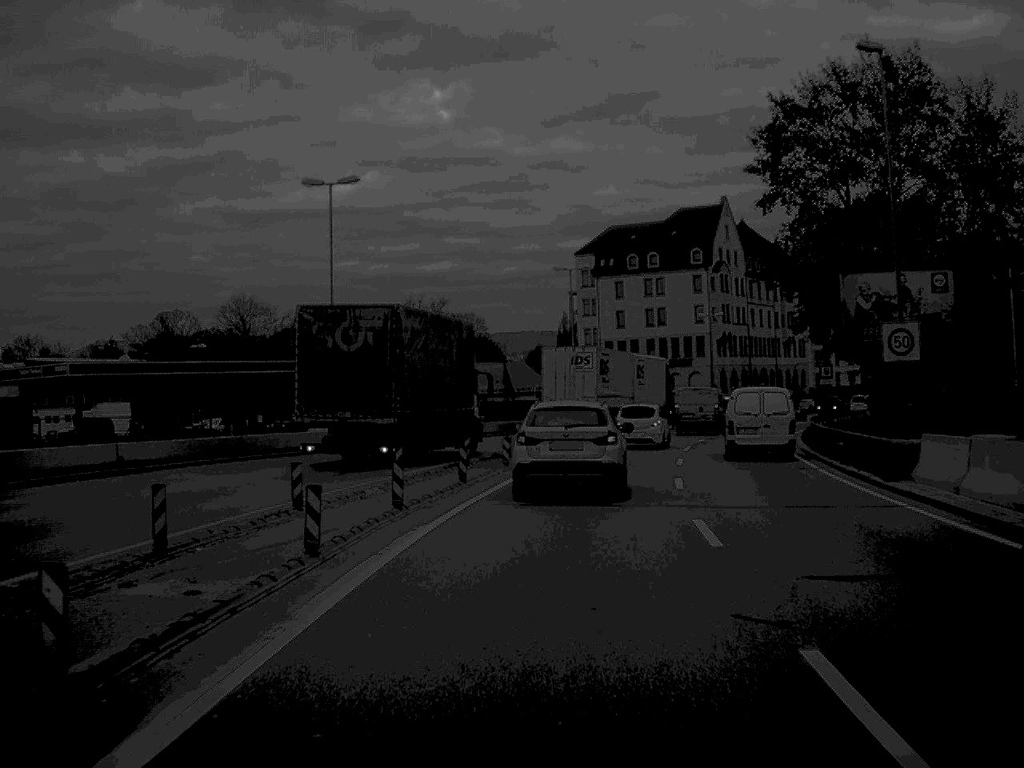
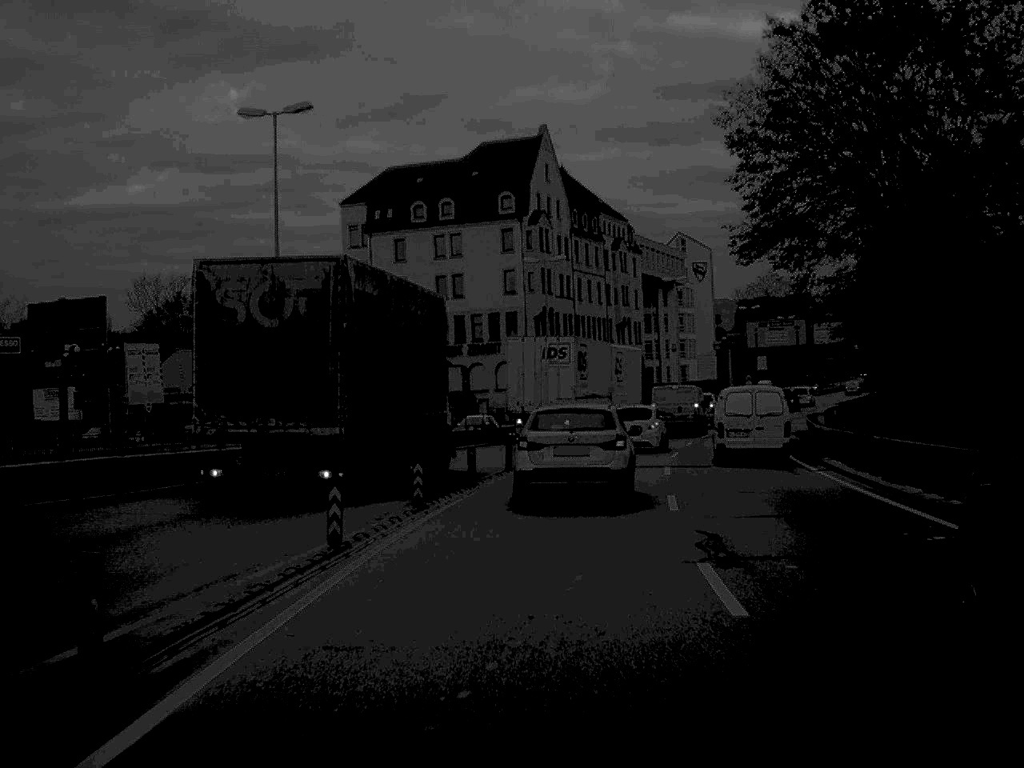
(+3.3, +40.2) m; +9°
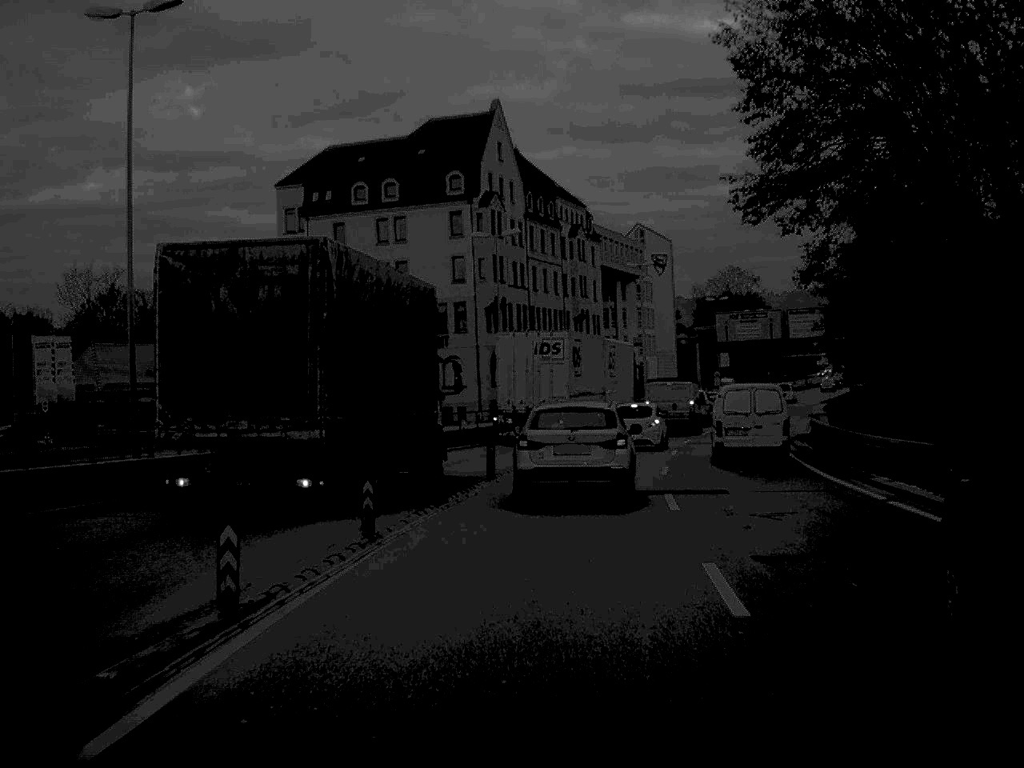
(+0.2, +9.1) m; +2°
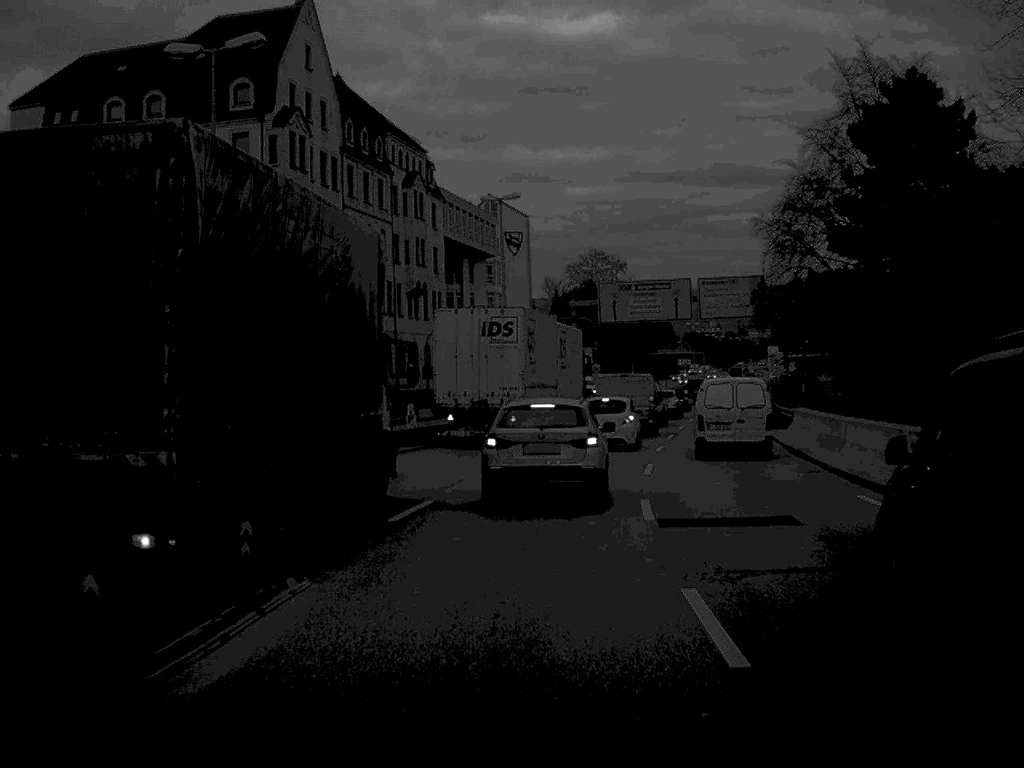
(+1.8, +28.7) m; +7°
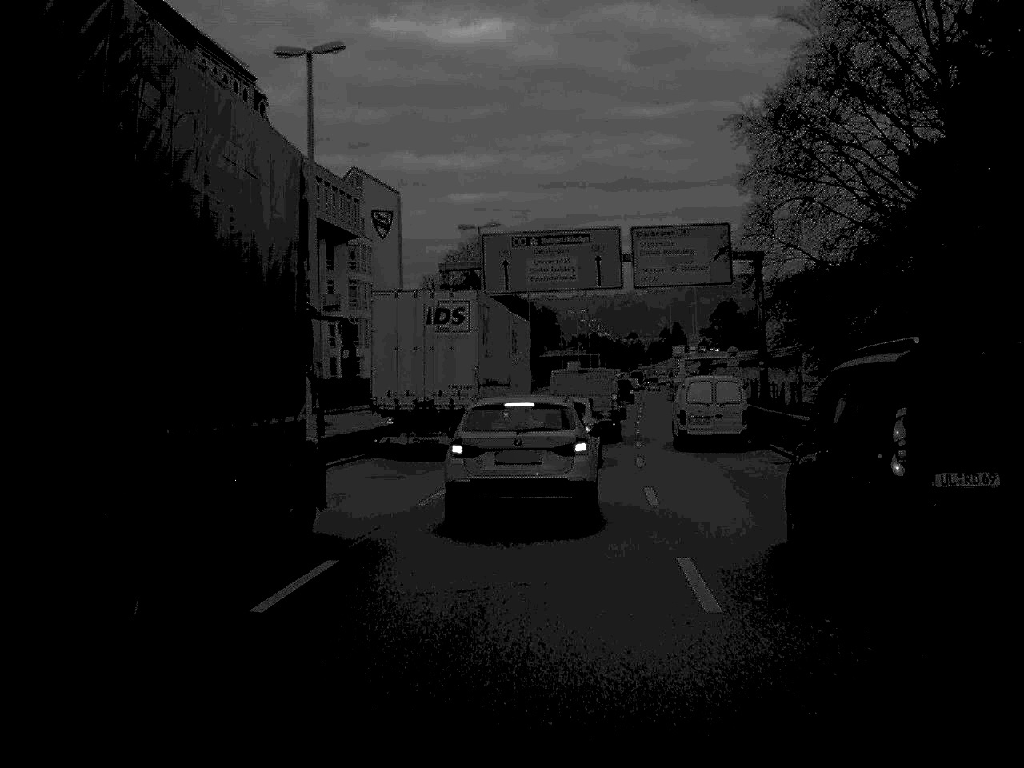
(+1.2, +24.7) m; +5°
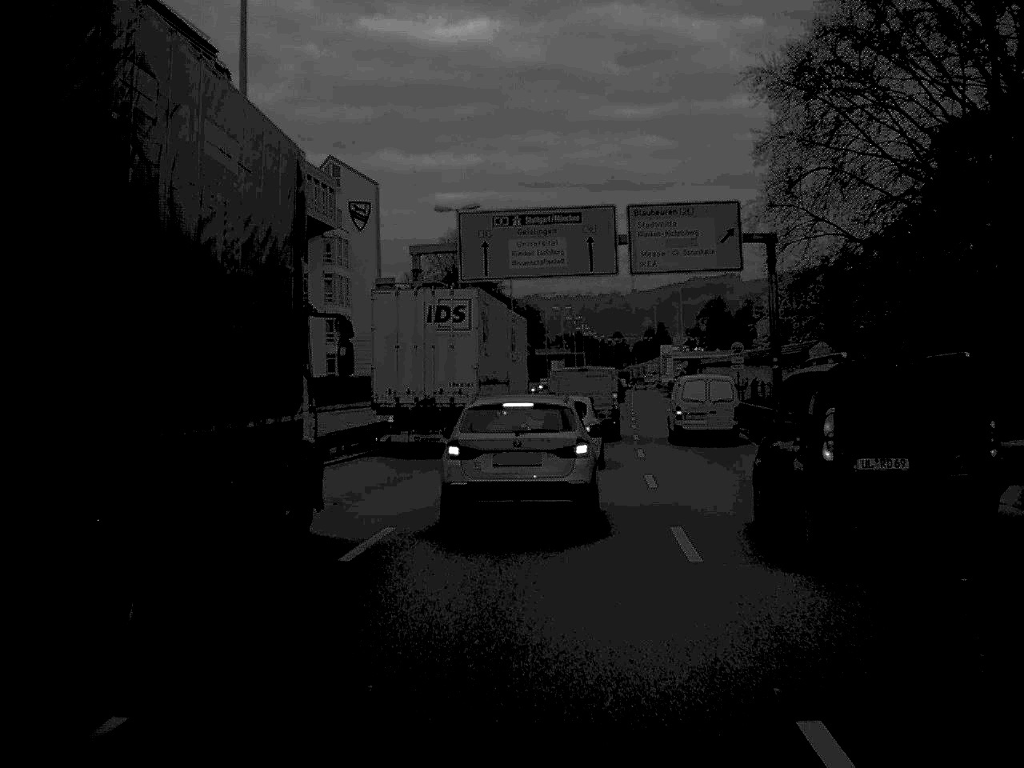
(0.0, +6.0) m; +1°
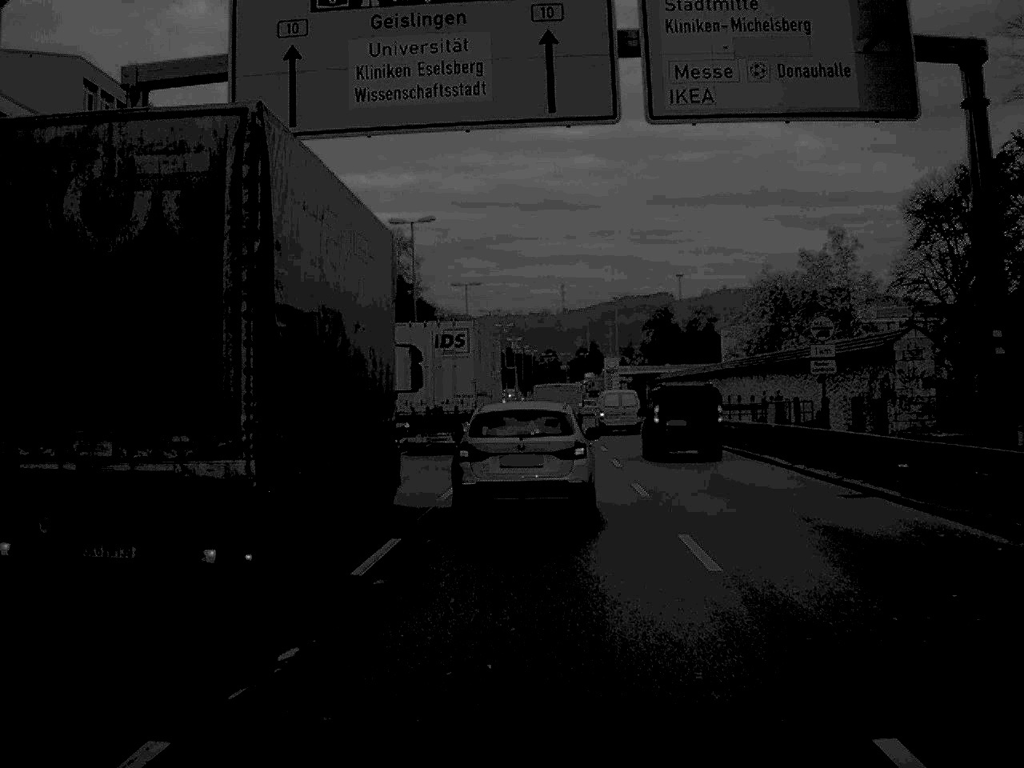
(+0.8, +26.7) m; +3°
